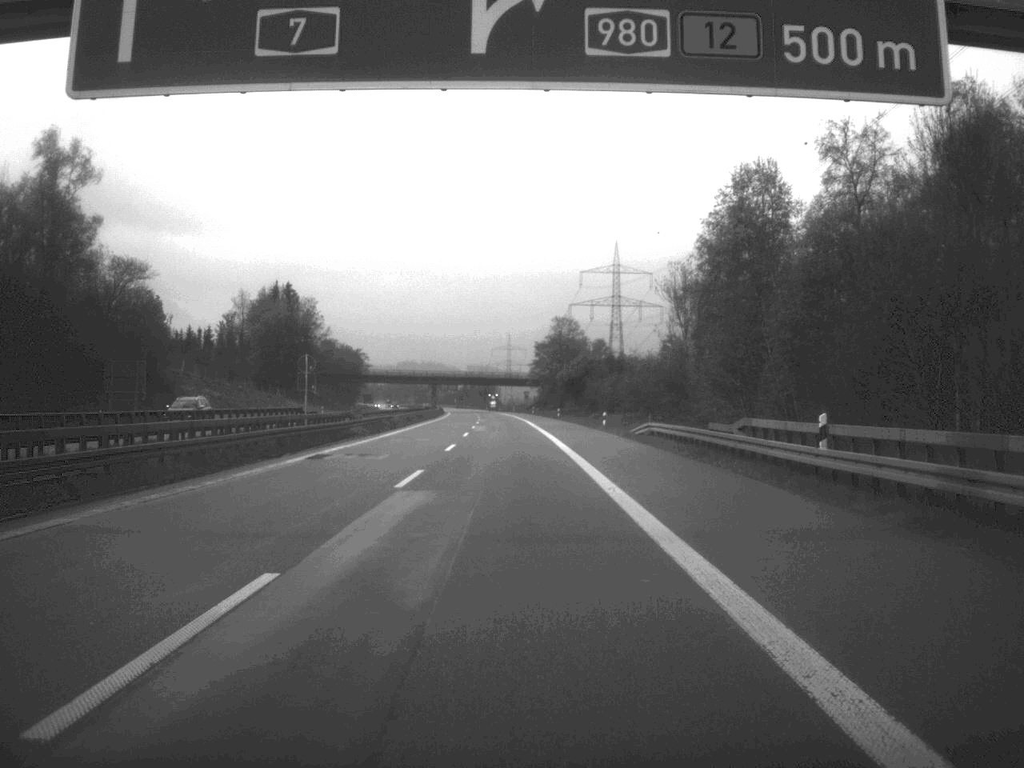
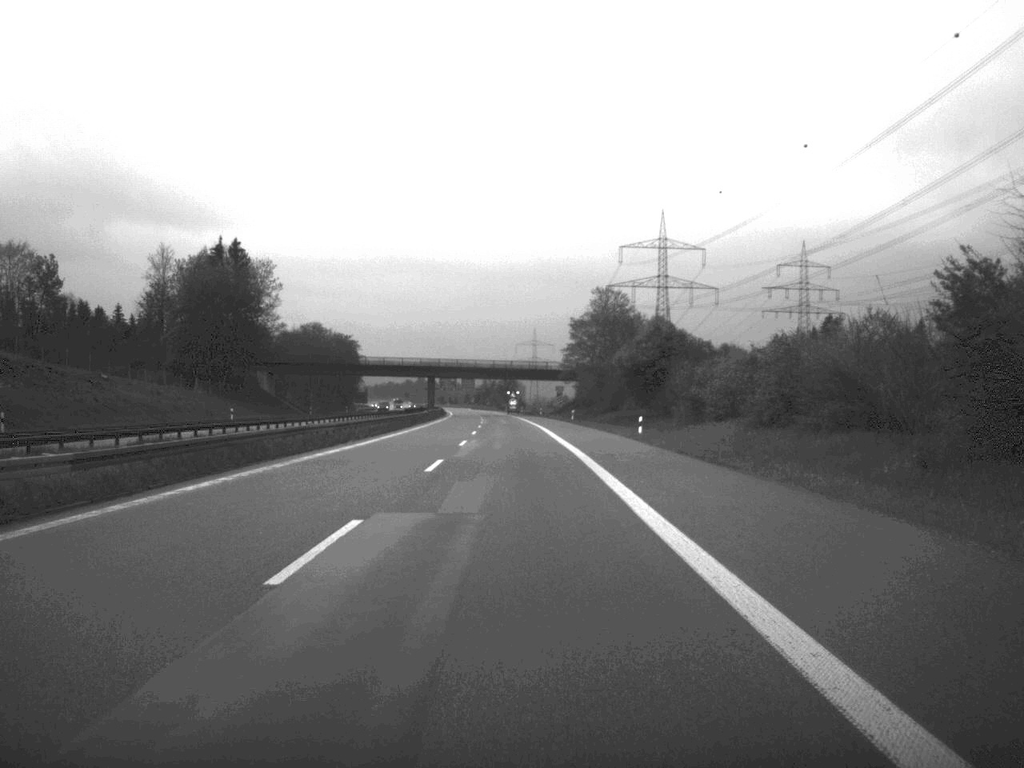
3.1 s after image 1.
(-0.9, +65.9) m; -1°
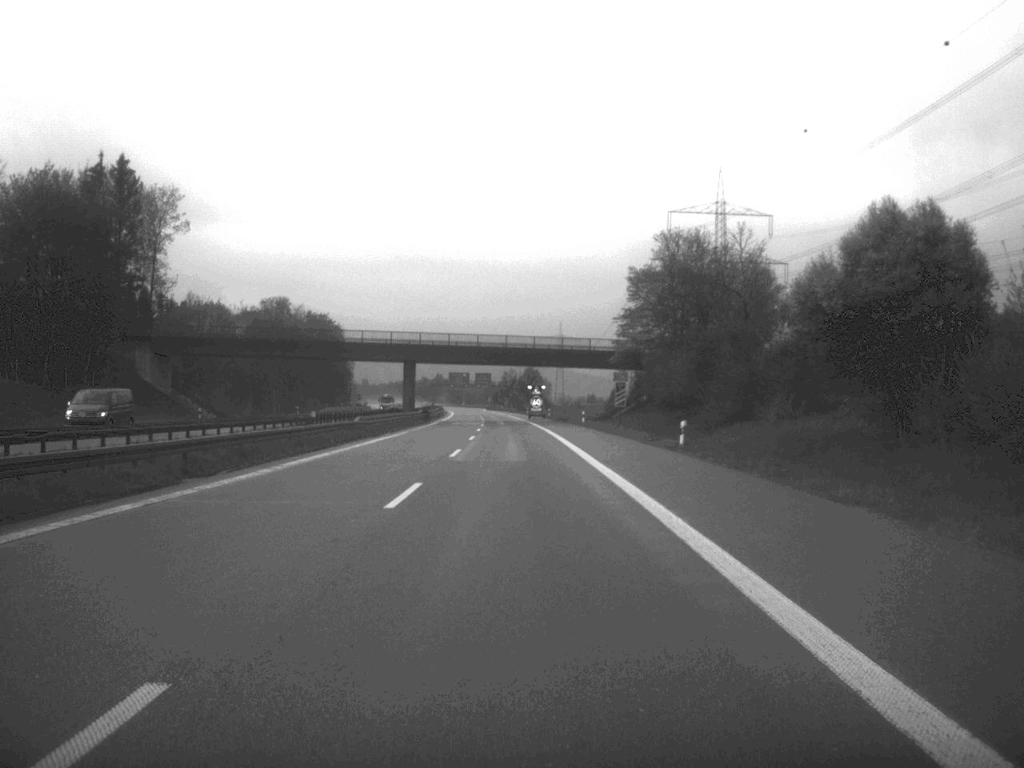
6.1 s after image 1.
(-0.6, +63.0) m; -1°
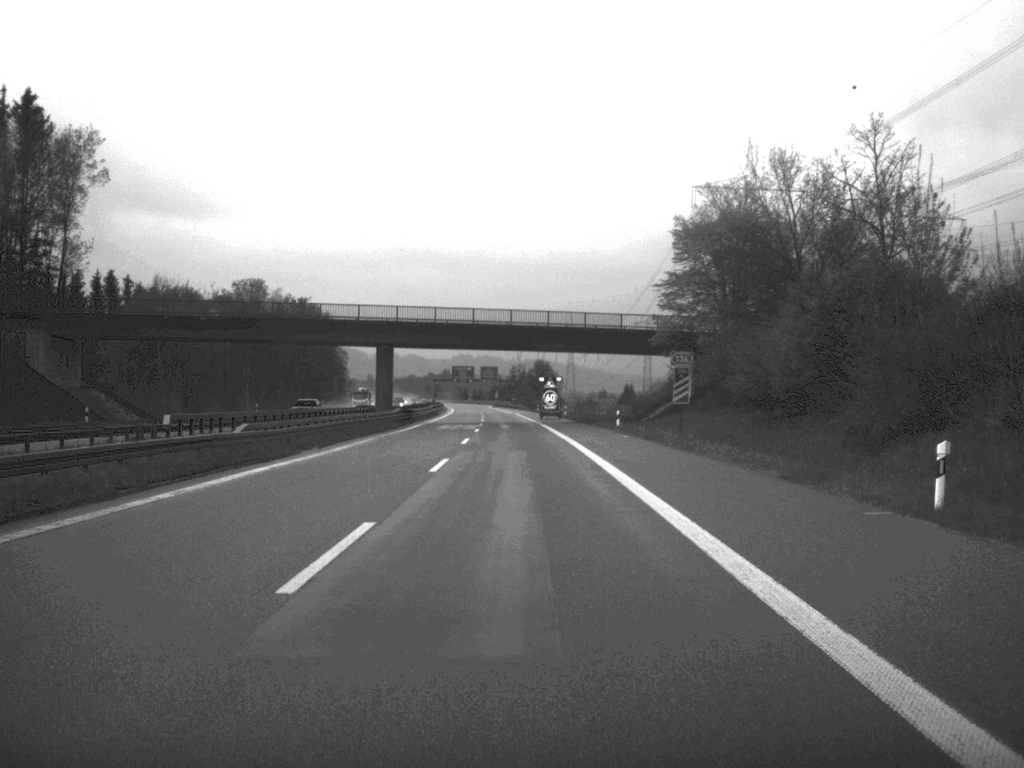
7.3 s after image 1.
(-0.1, +26.8) m; 0°
